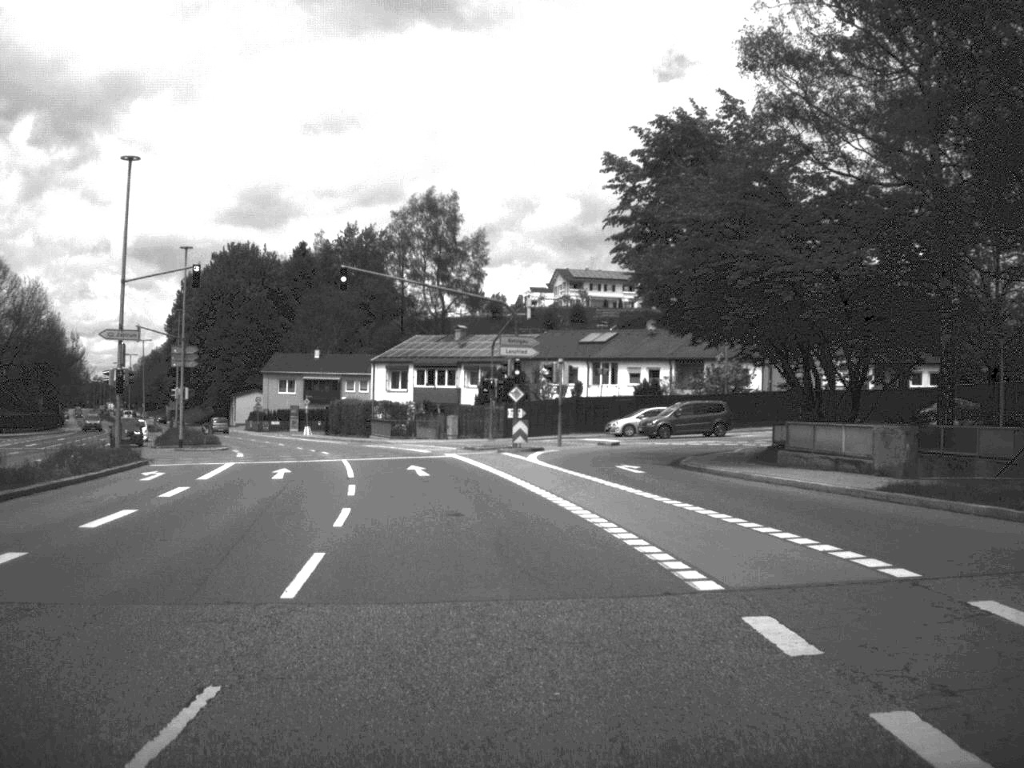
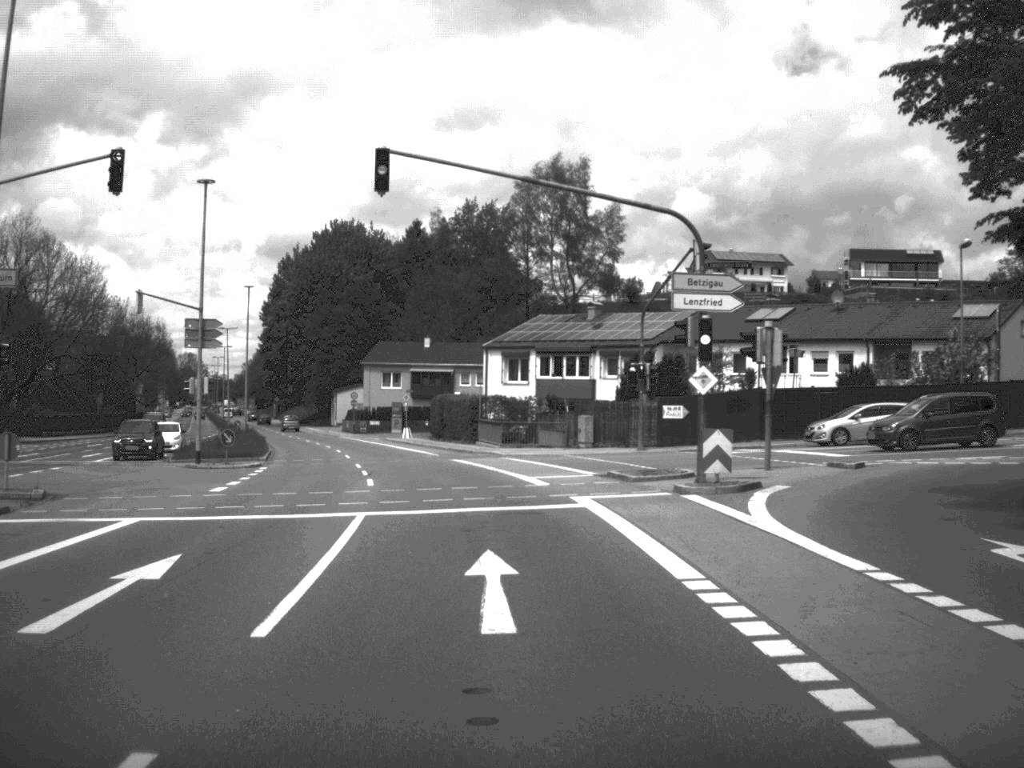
(-1.0, +19.8) m; -6°
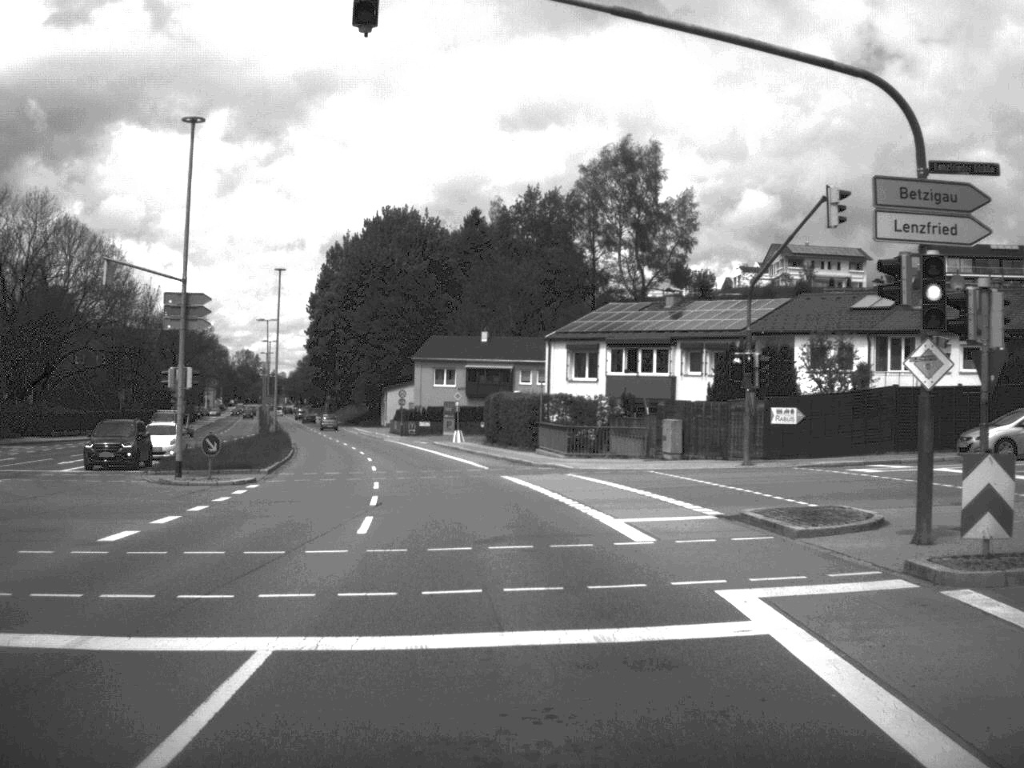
(-0.3, +10.3) m; -3°
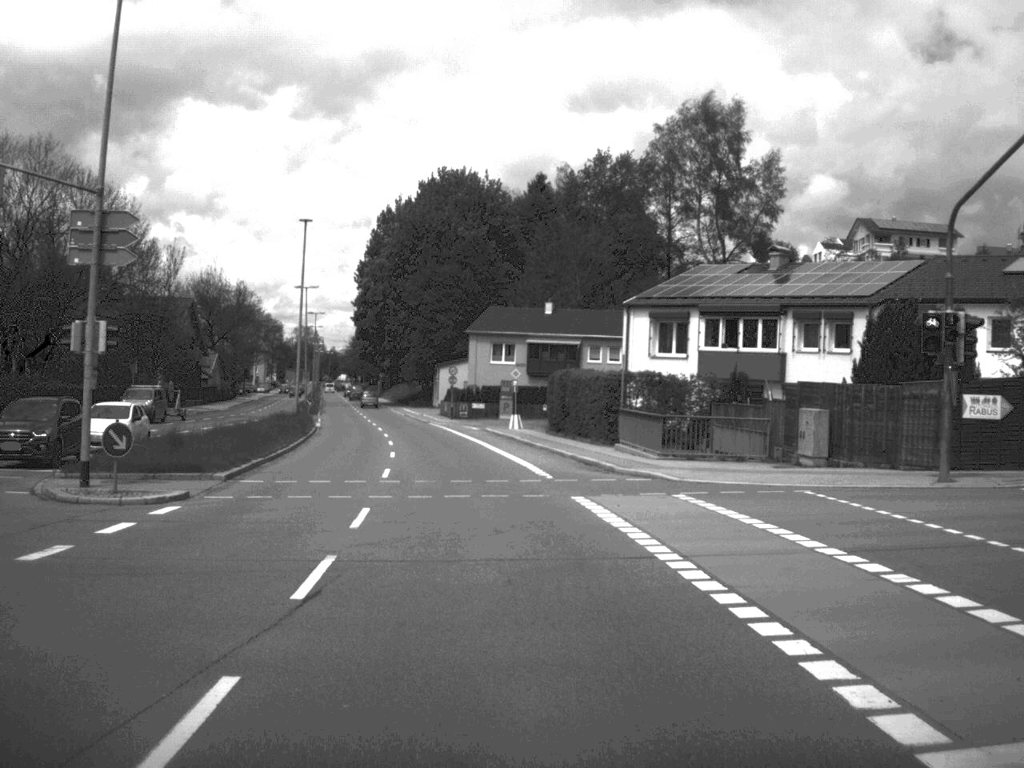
(-0.3, +12.5) m; -3°
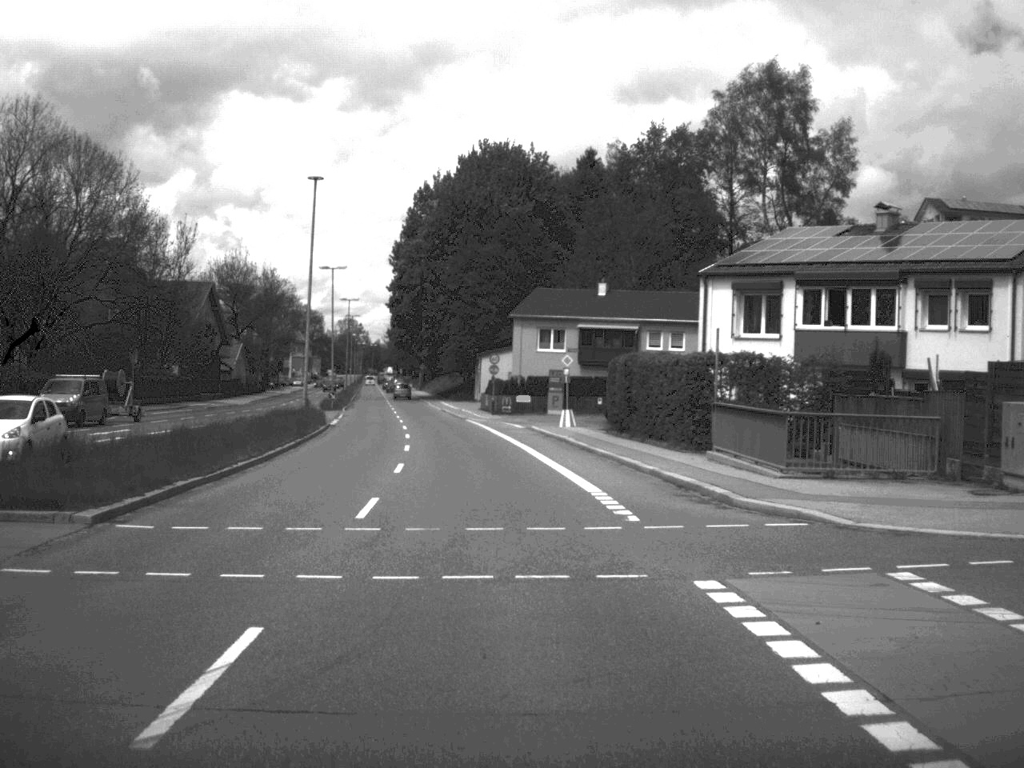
(-0.2, +10.5) m; -2°
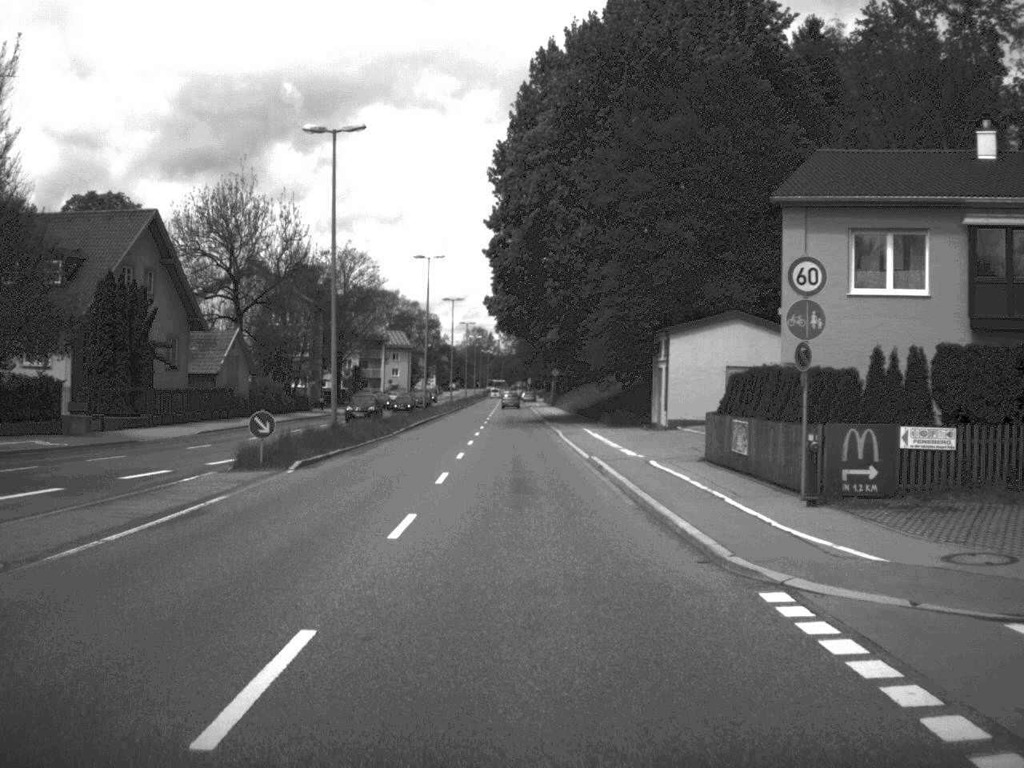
(-3.7, +54.7) m; -6°
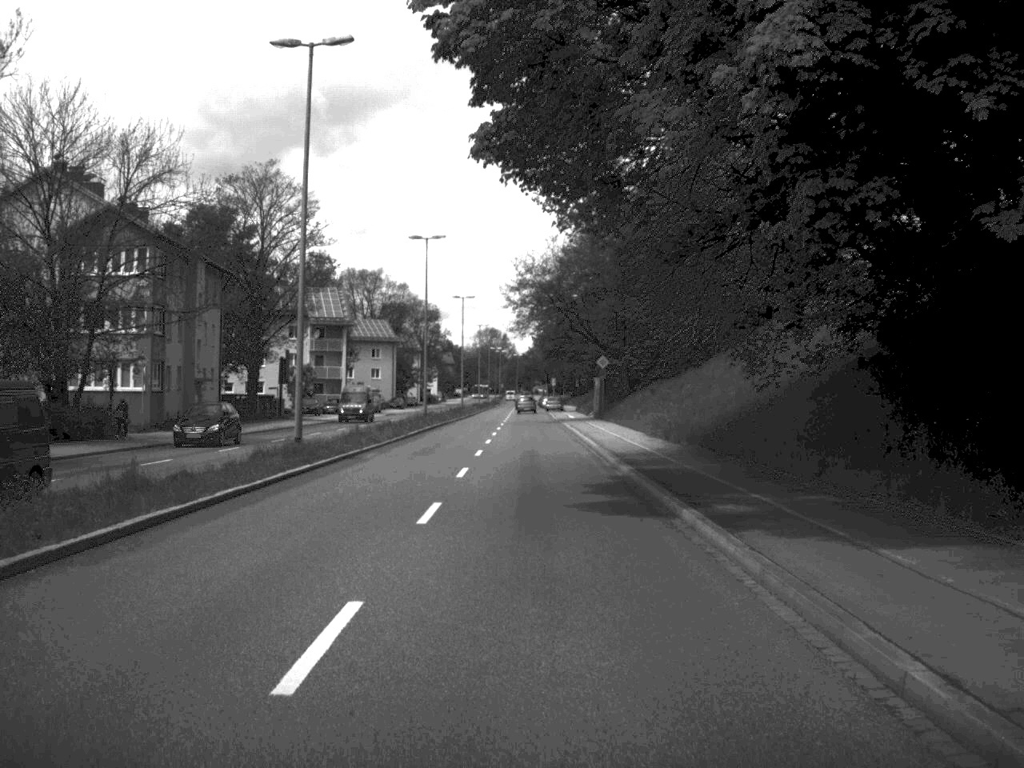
(-0.7, +52.1) m; -1°
